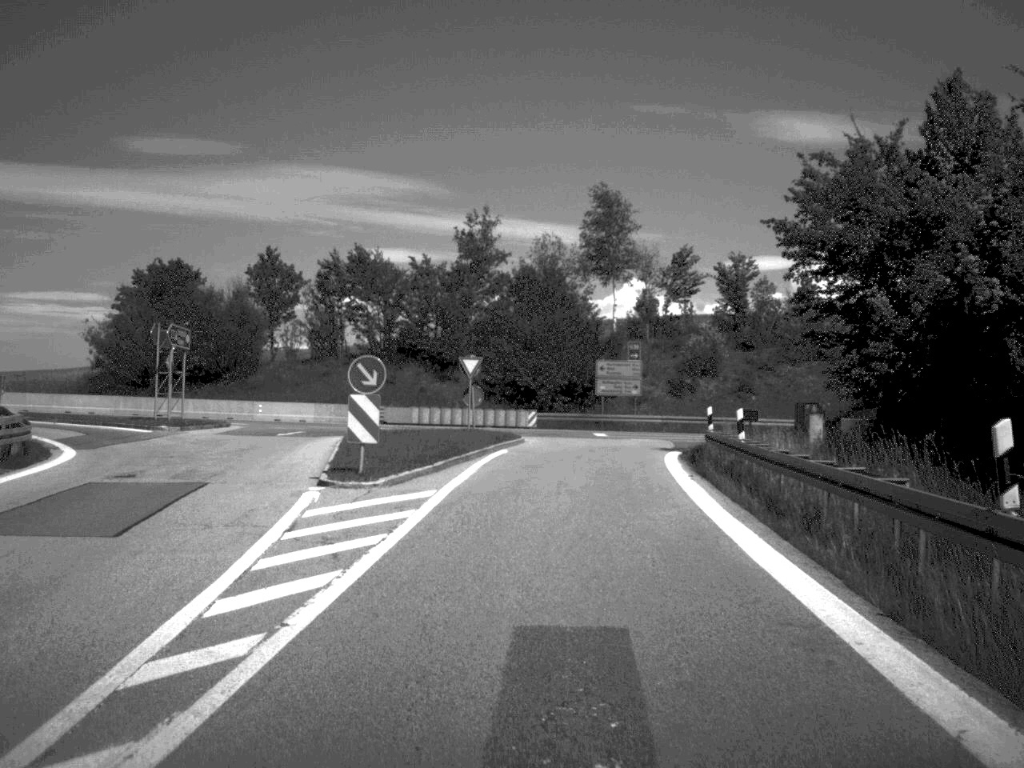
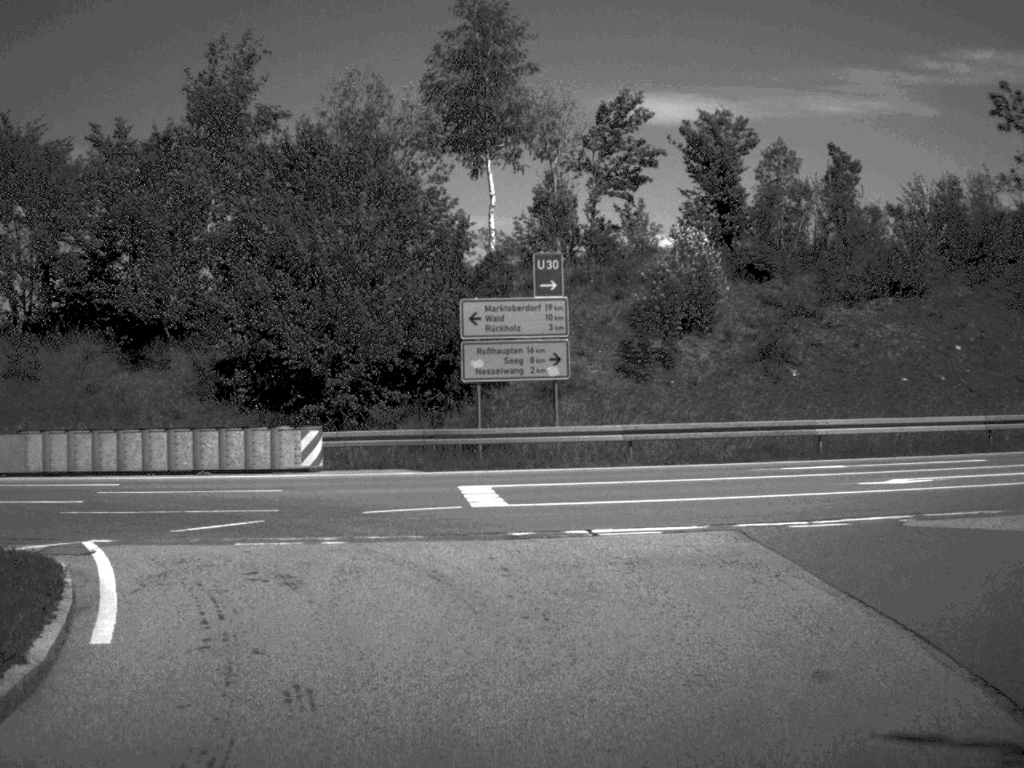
(+1.6, +34.8) m; +6°
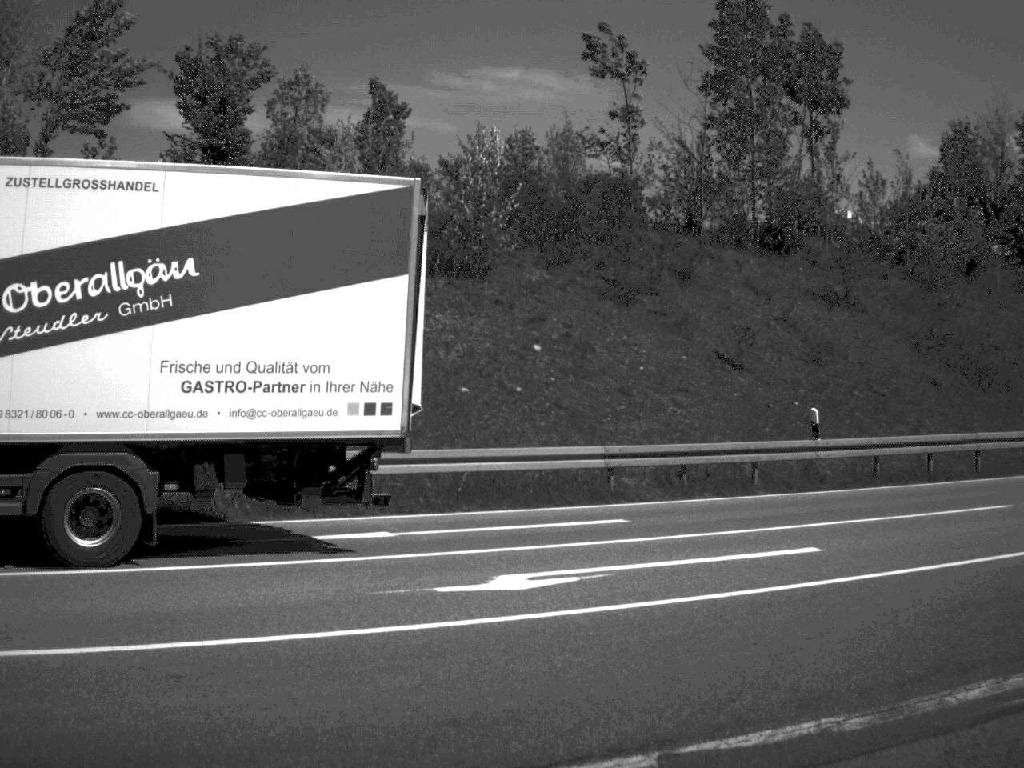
(+1.4, +9.7) m; +22°
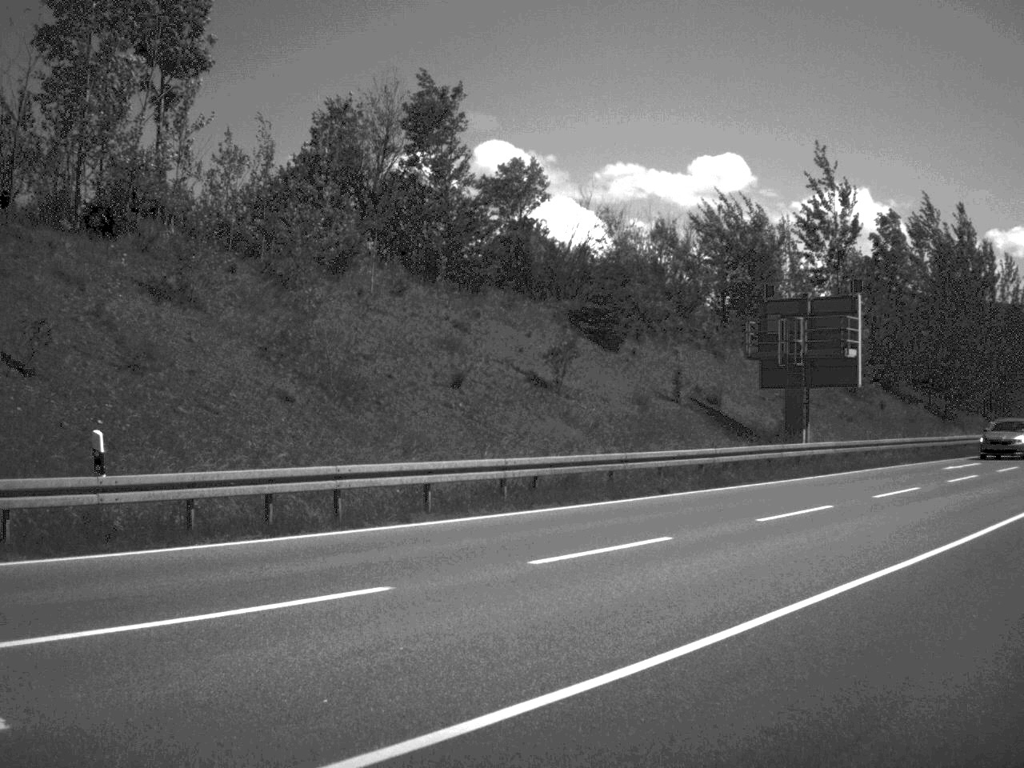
(+1.6, +6.3) m; +29°
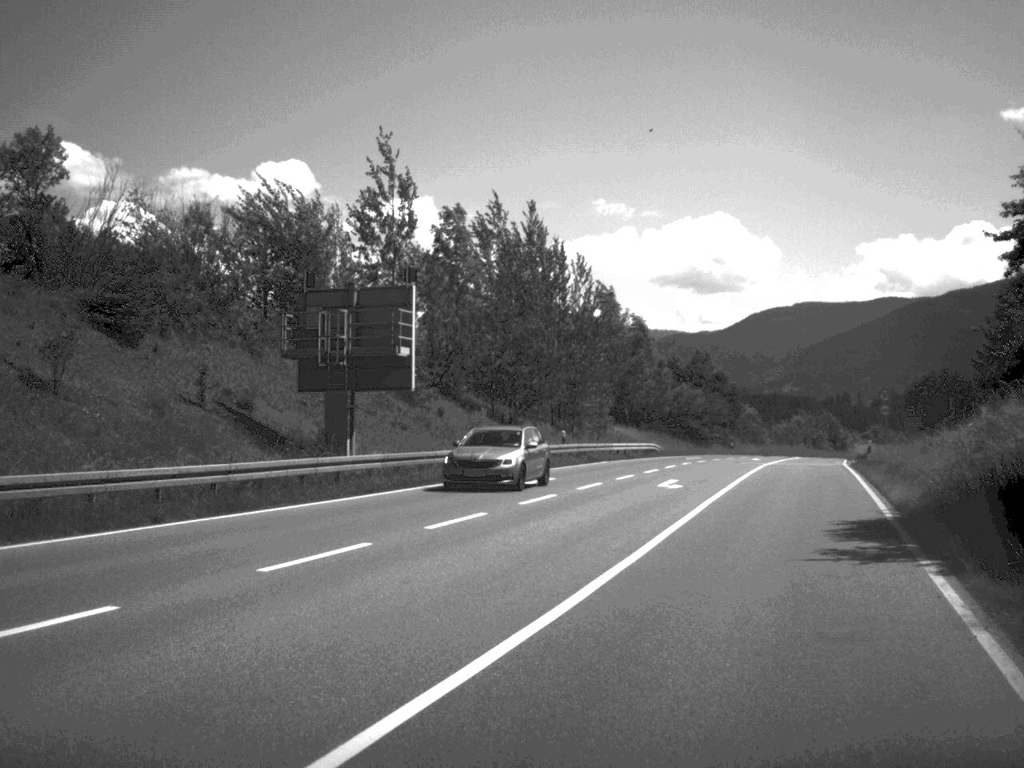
(+1.0, +5.2) m; +19°
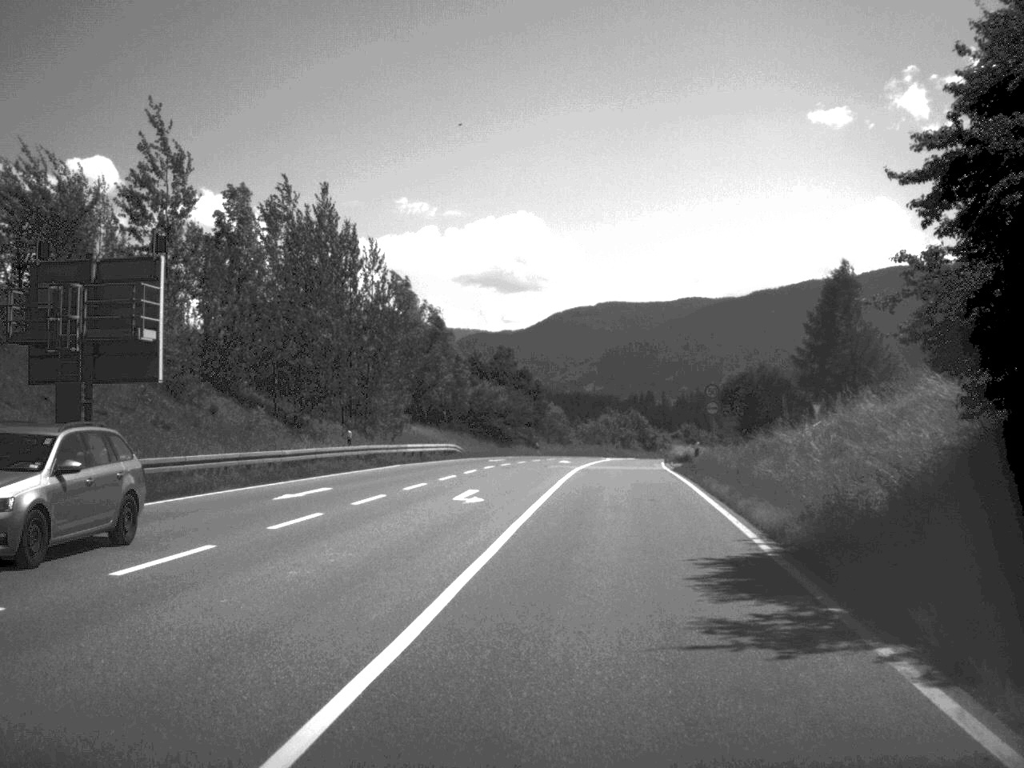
(+0.5, +5.7) m; +8°
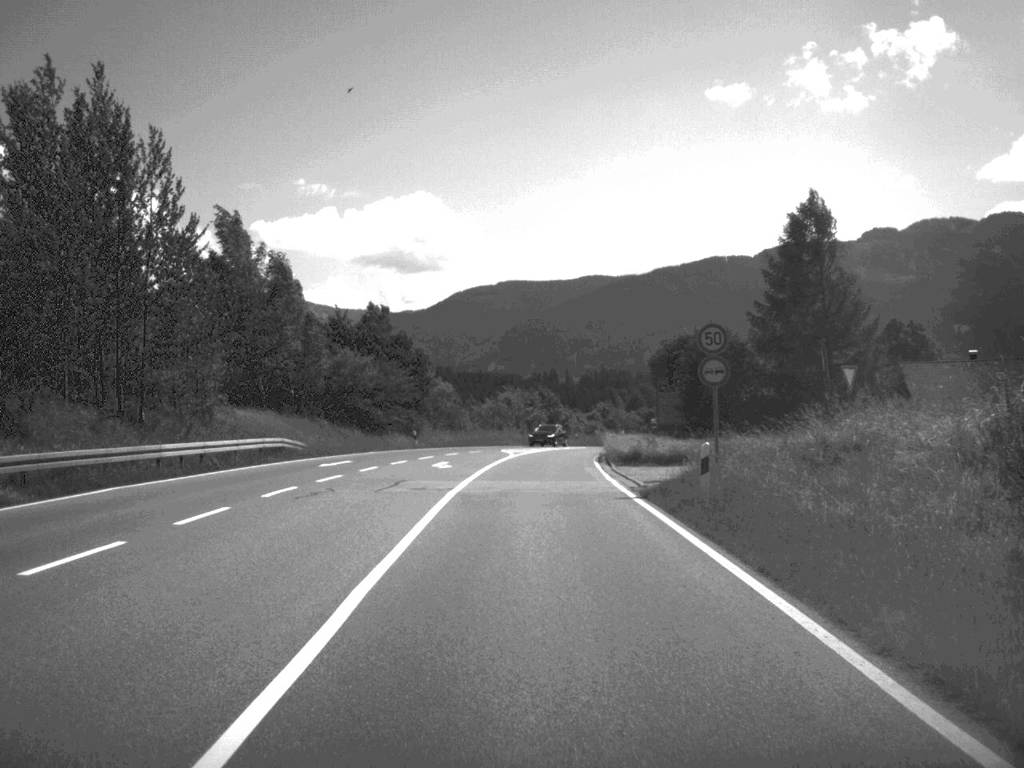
(+1.2, +23.1) m; +4°
